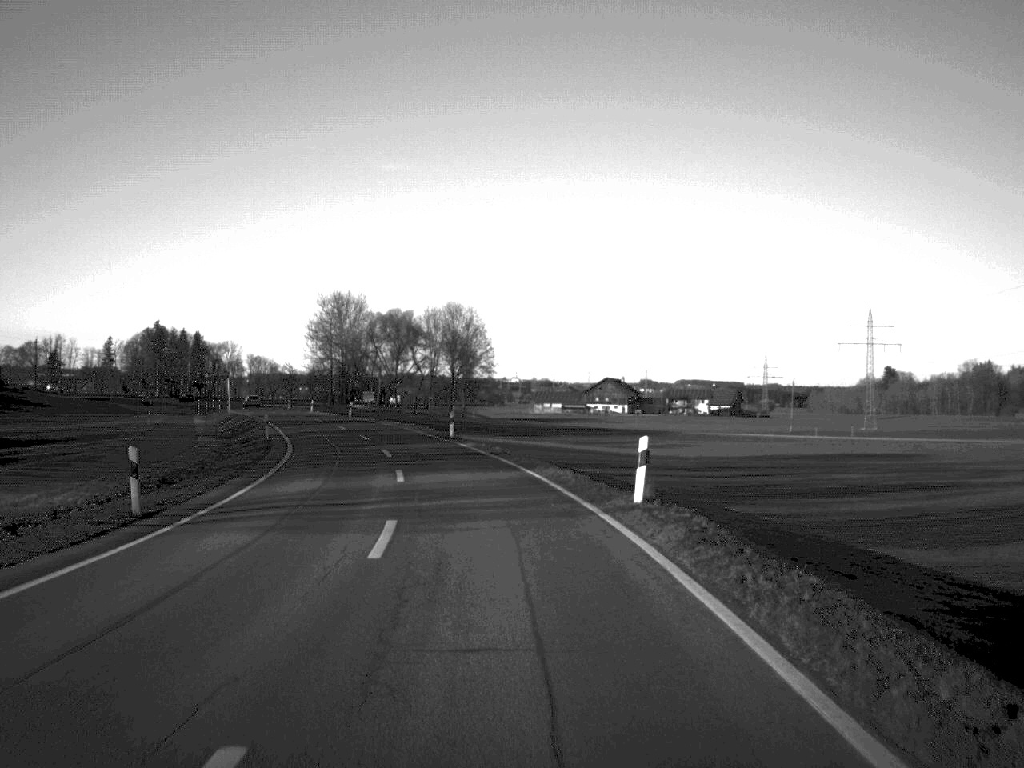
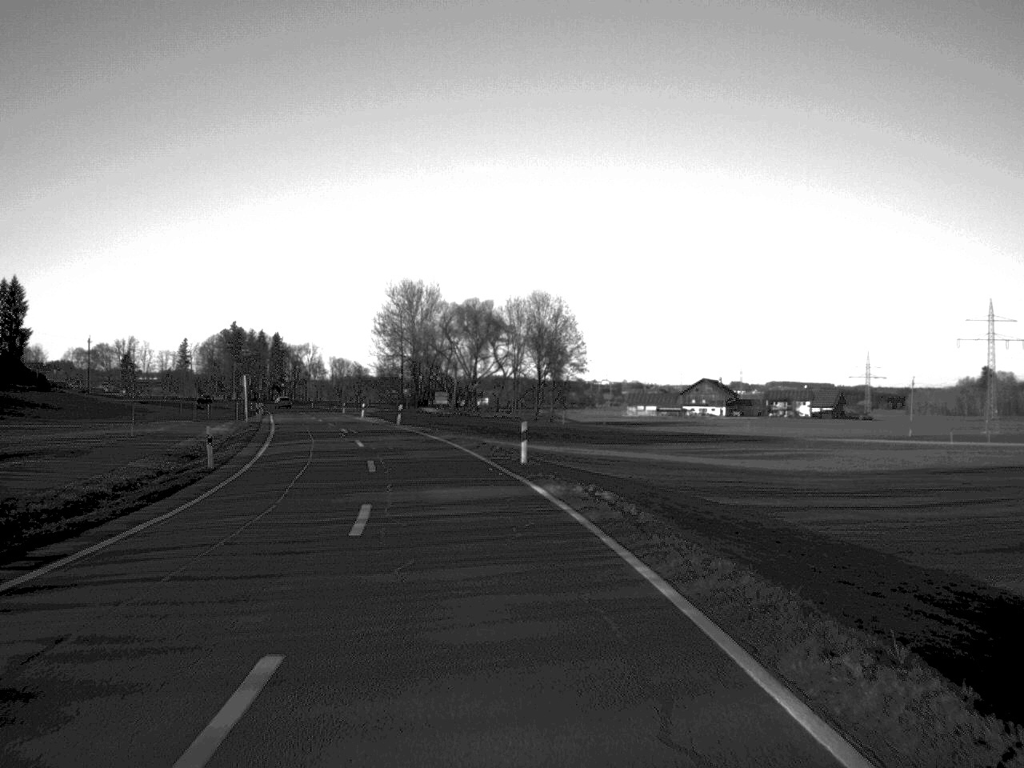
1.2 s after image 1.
(-0.8, +22.3) m; -4°
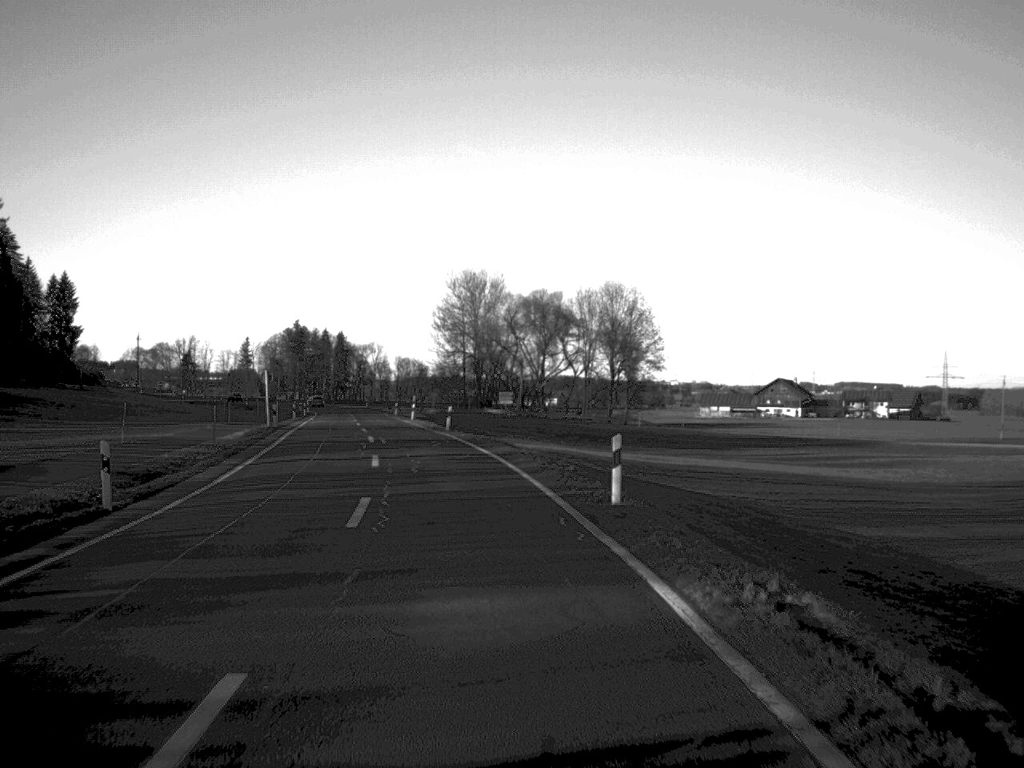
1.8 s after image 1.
(-0.3, +10.9) m; -3°
